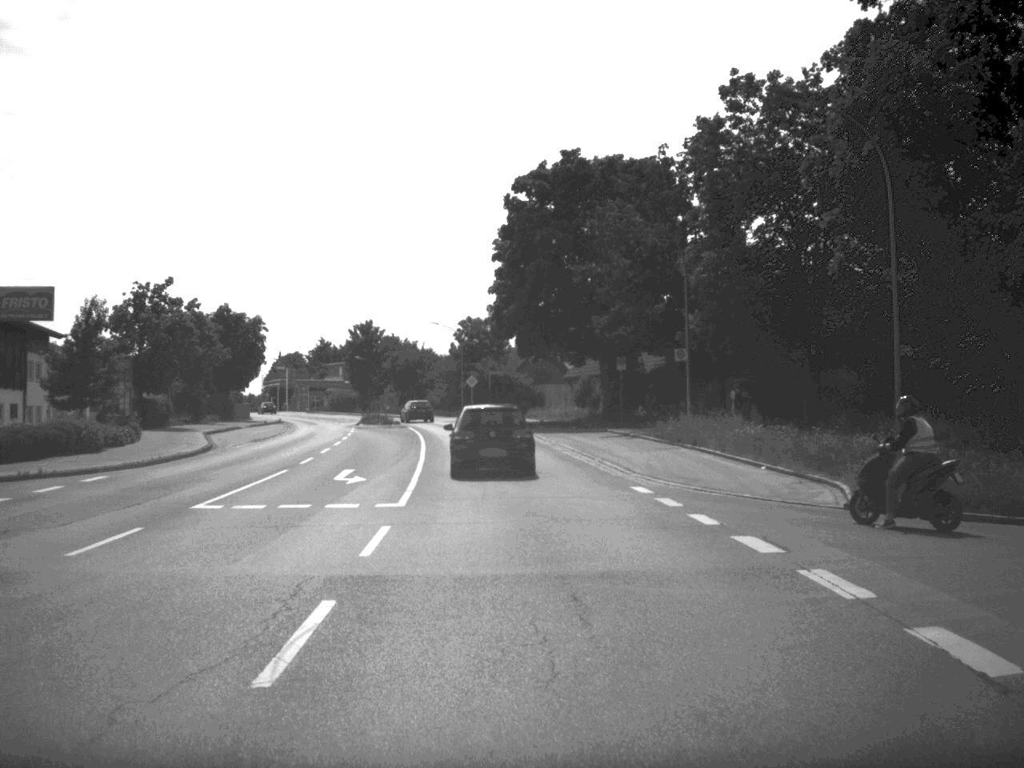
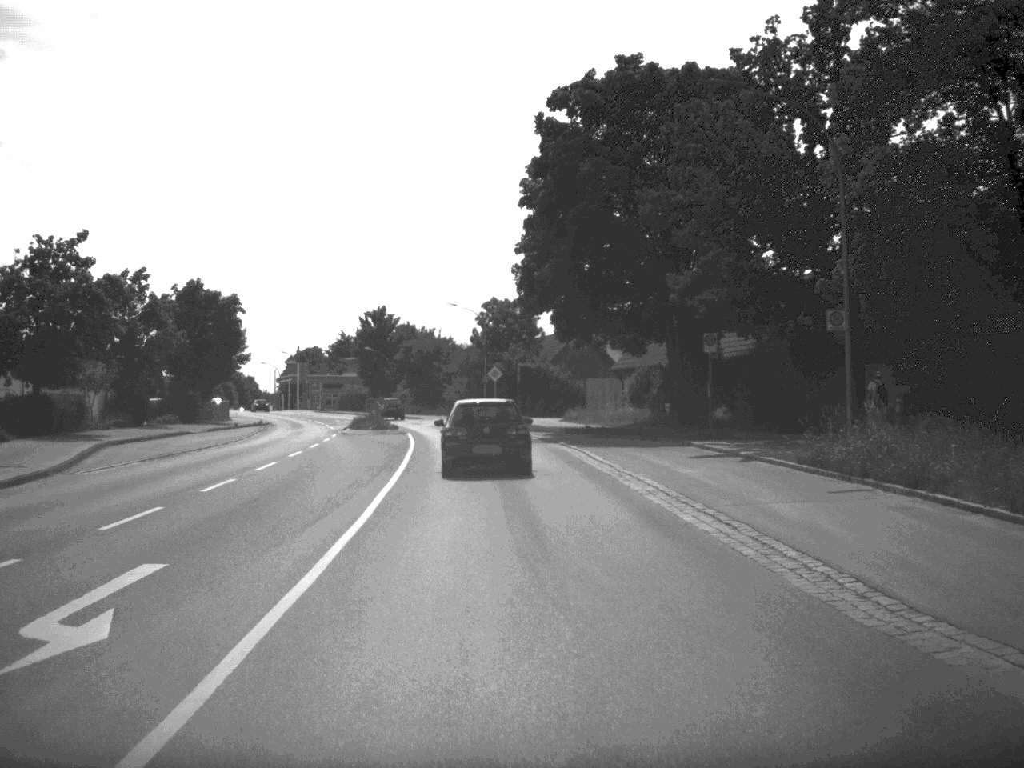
(-0.2, +17.5) m; -1°
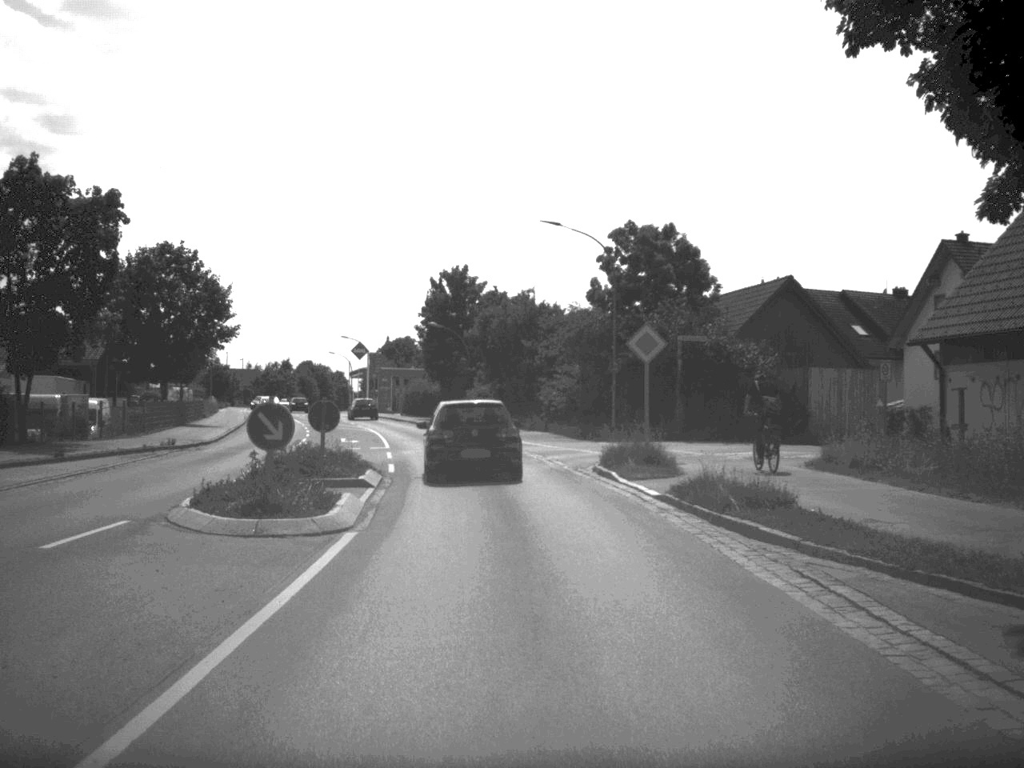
(-1.5, +38.4) m; -5°
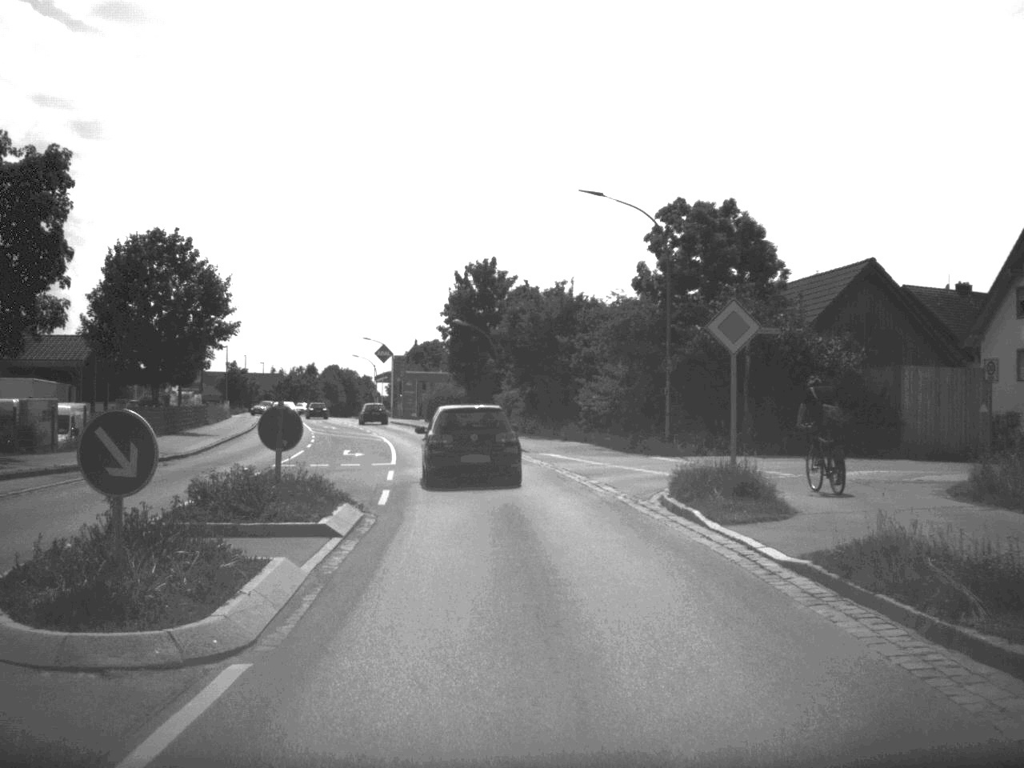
(-0.1, +7.1) m; -1°
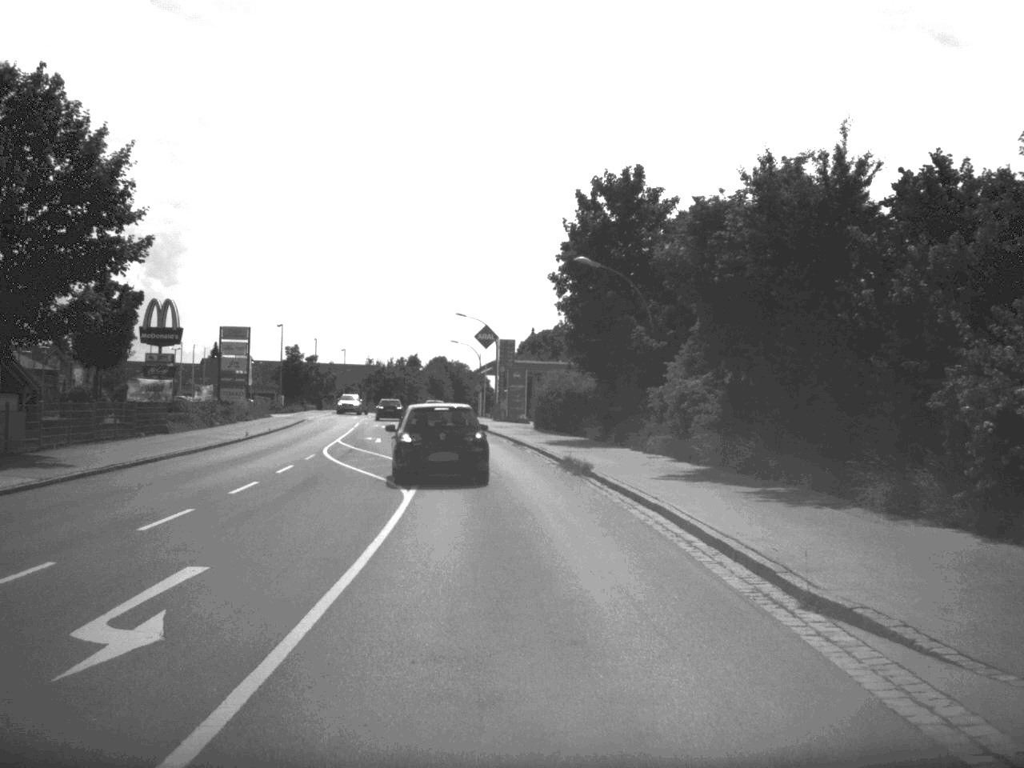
(-1.5, +29.8) m; -6°
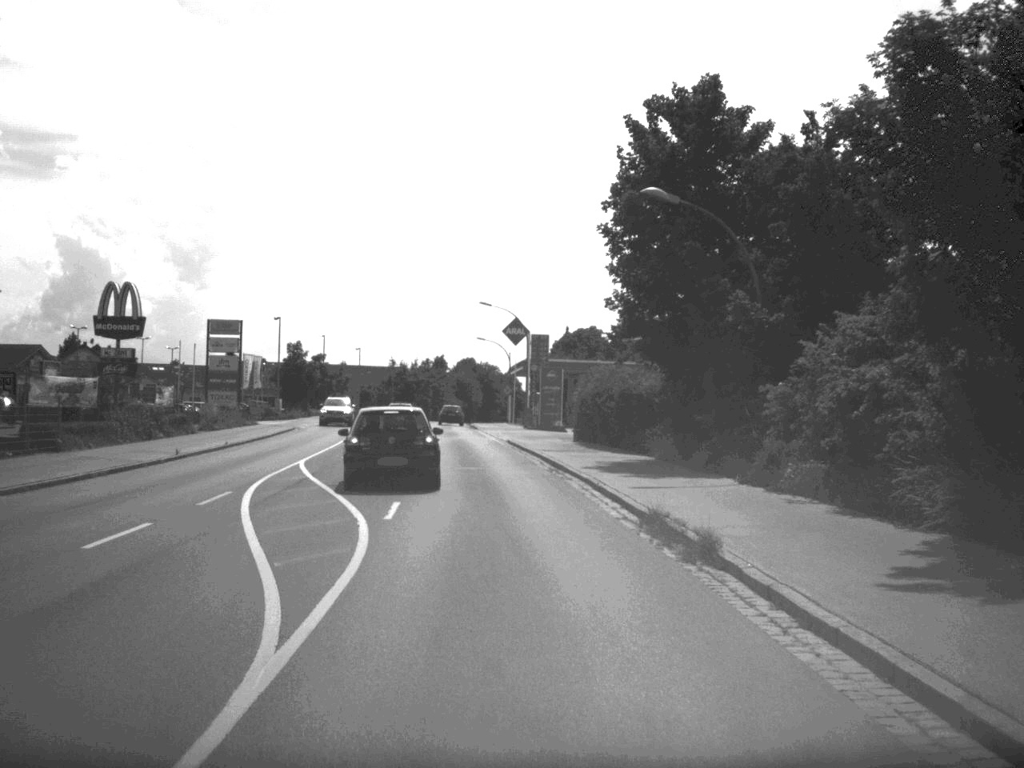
(-0.2, +13.6) m; -1°
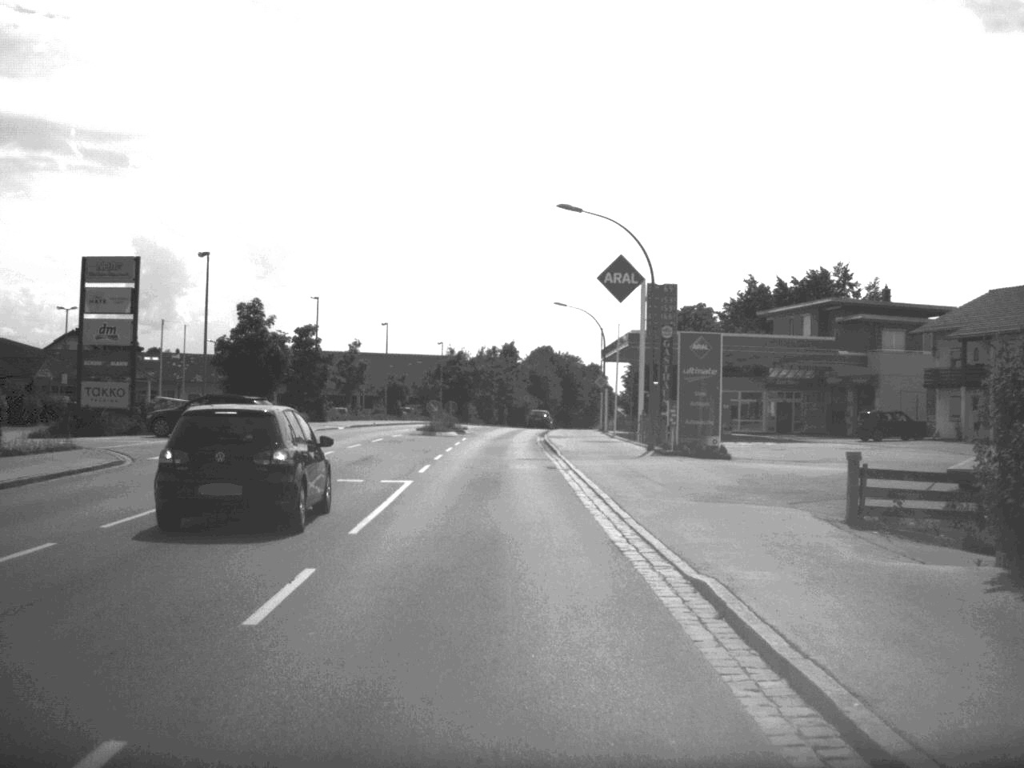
(-1.3, +38.0) m; -4°
